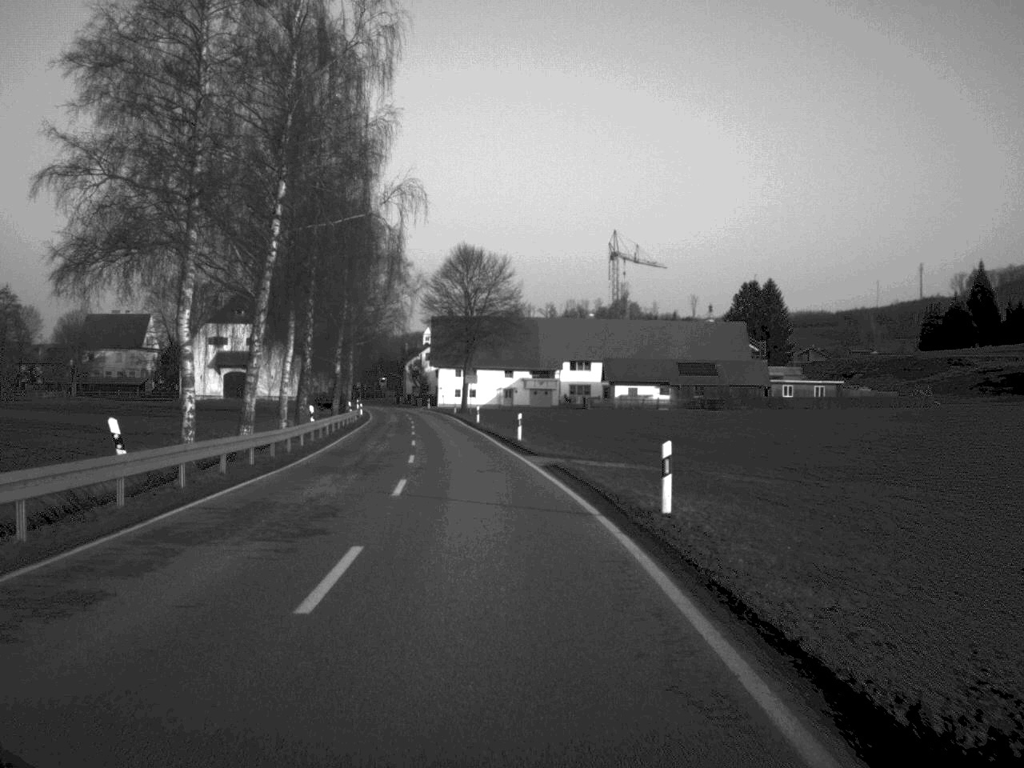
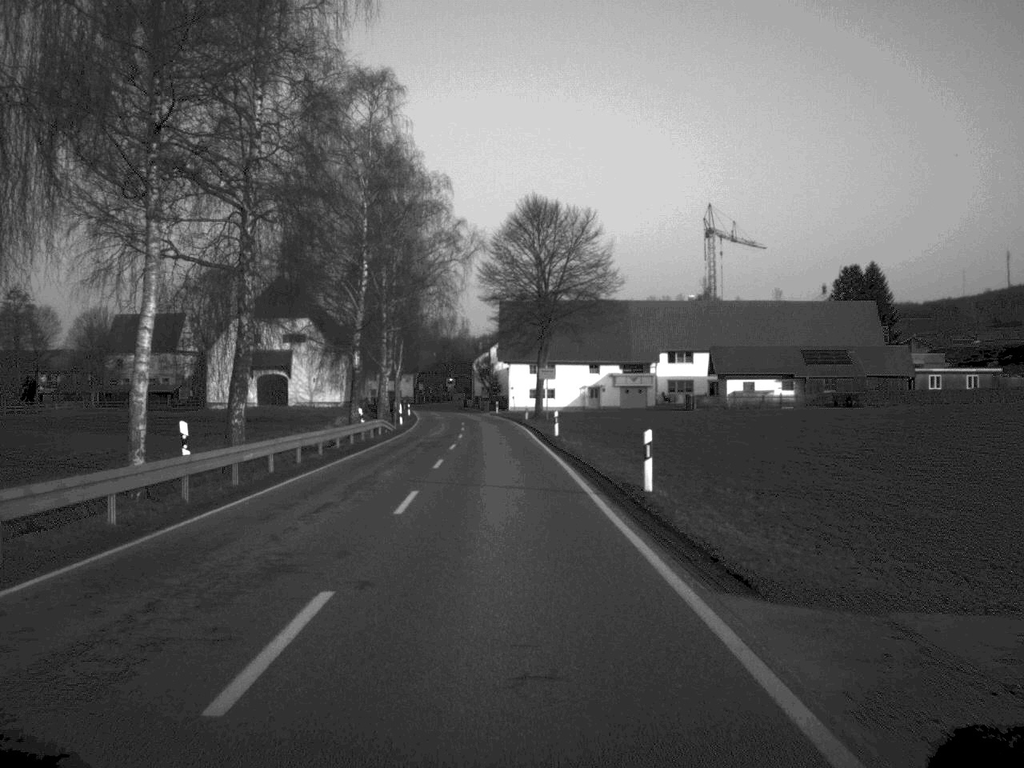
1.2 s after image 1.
(-0.8, +25.1) m; -4°
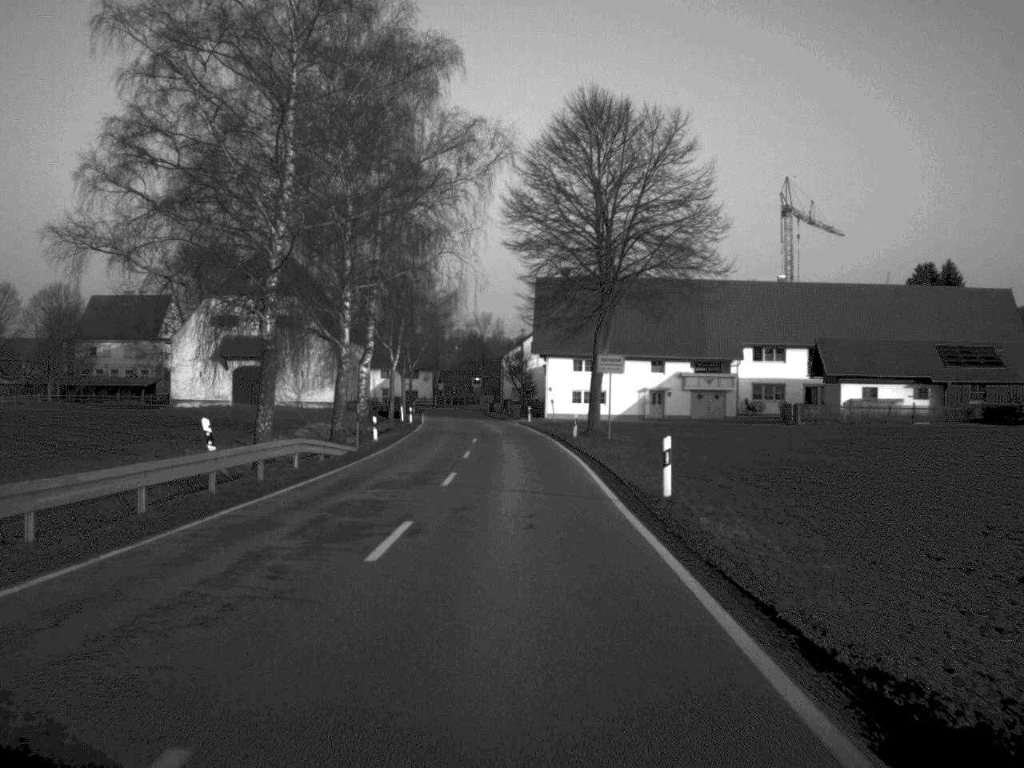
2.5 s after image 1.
(-0.4, +27.6) m; -1°
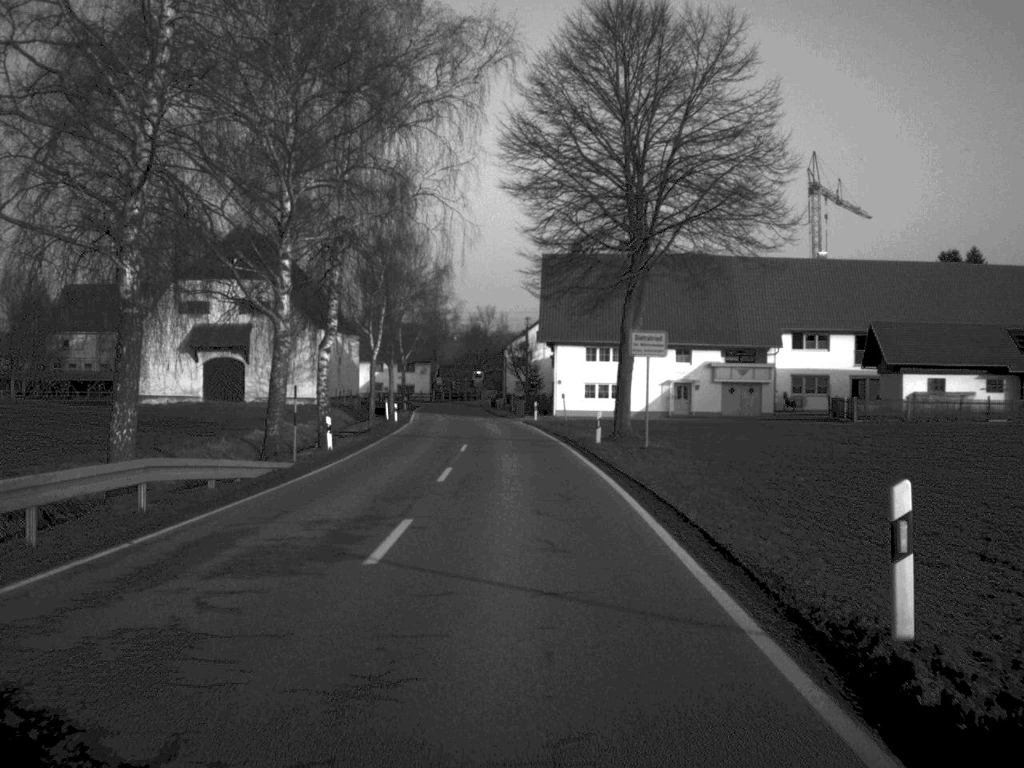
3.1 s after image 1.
(0.0, +12.0) m; 0°
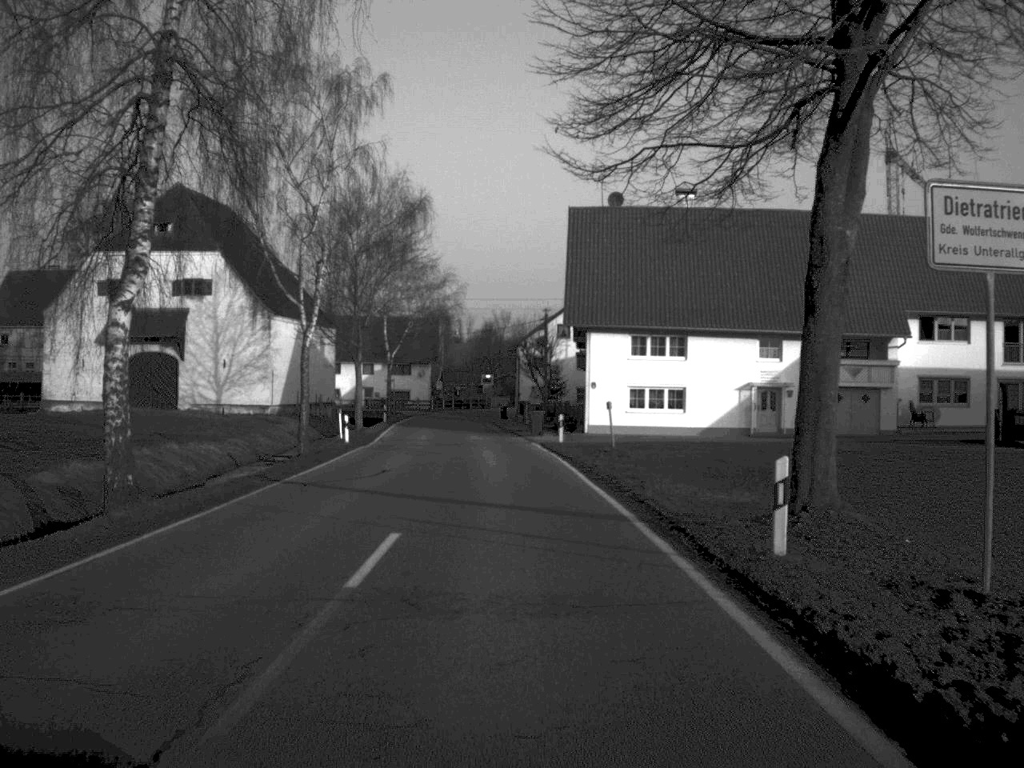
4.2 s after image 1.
(-0.1, +23.5) m; -1°
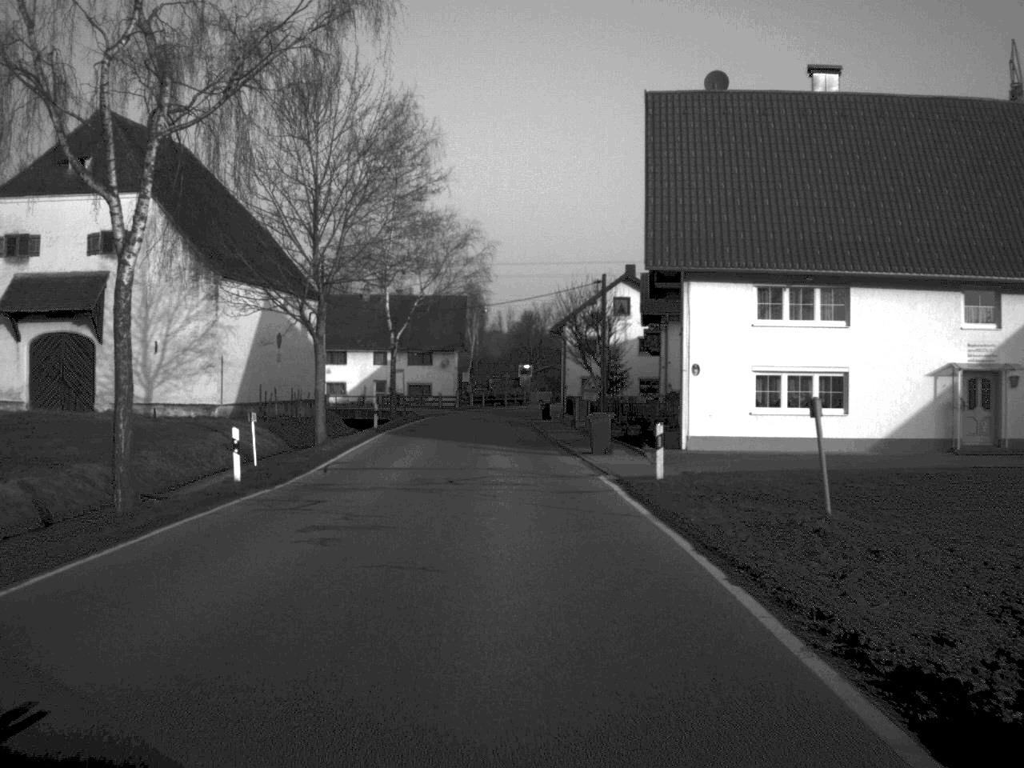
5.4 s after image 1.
(-0.3, +21.8) m; -2°
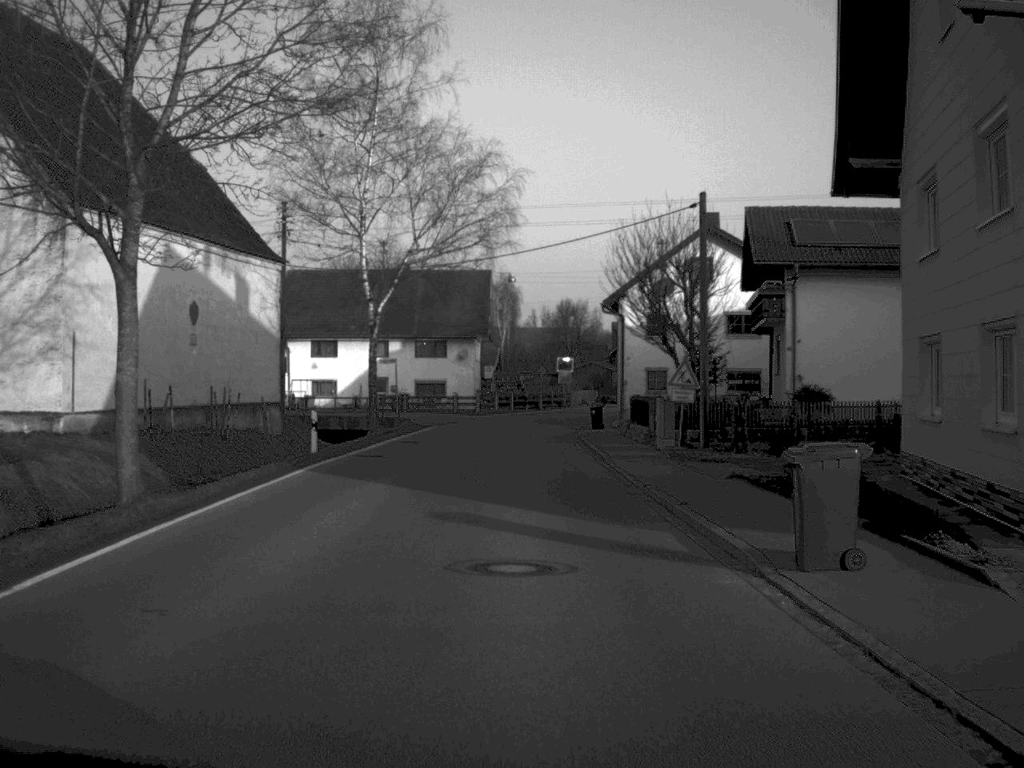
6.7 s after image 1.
(-0.3, +21.9) m; -2°
